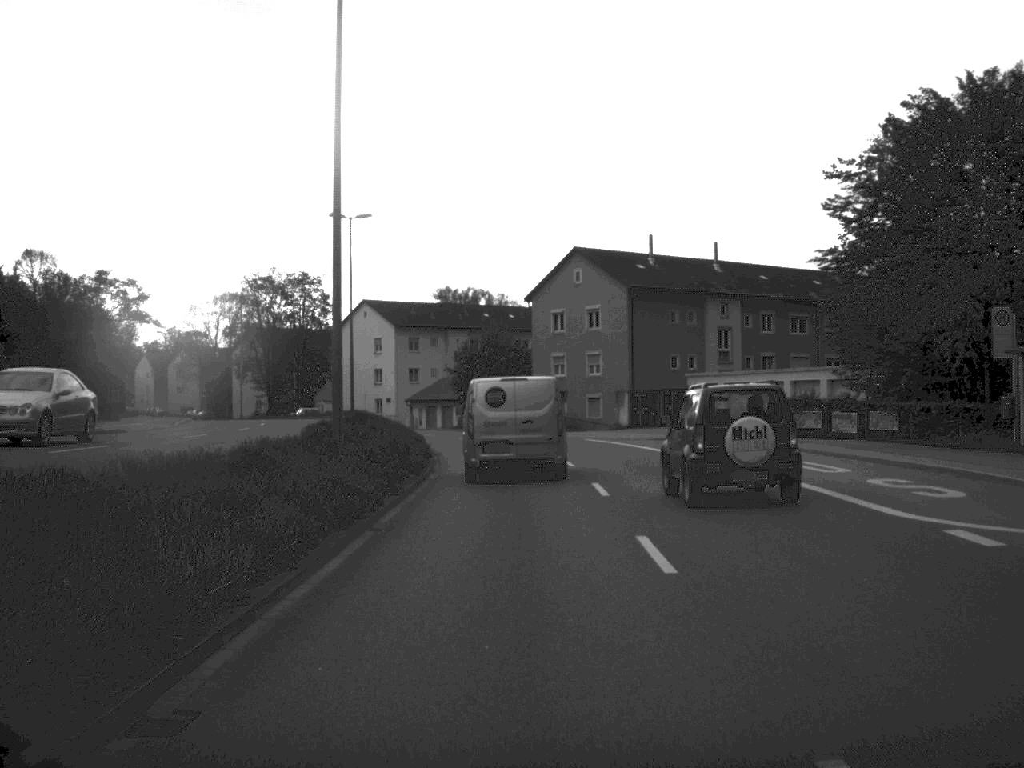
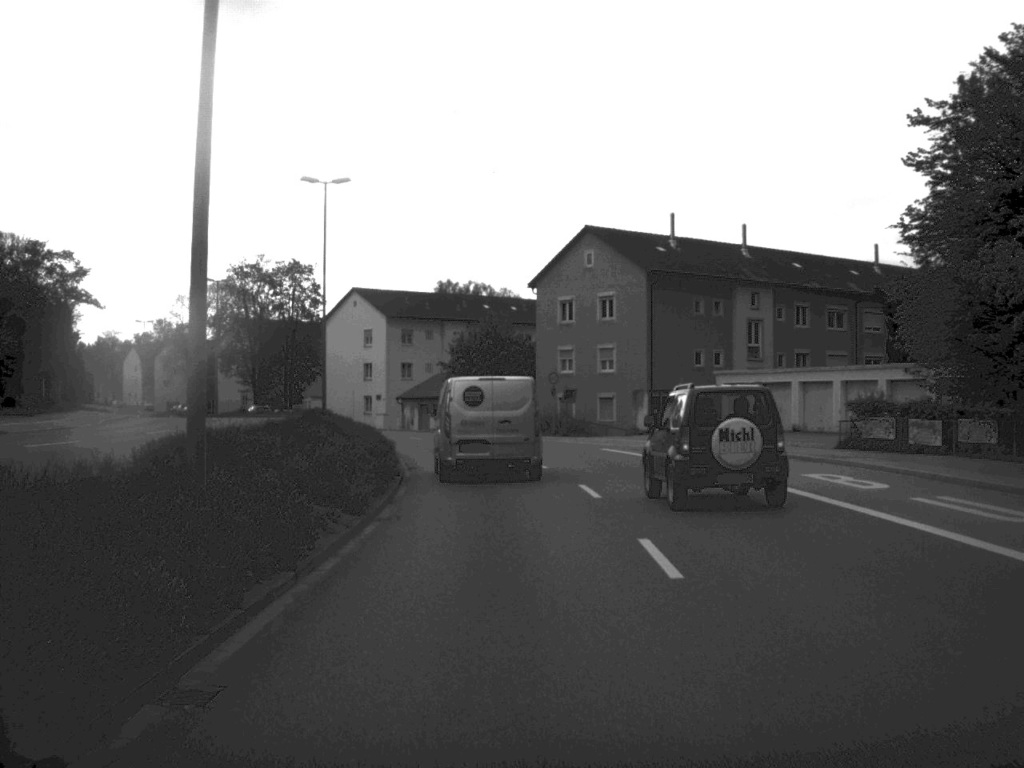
(0.0, +9.2) m; 0°
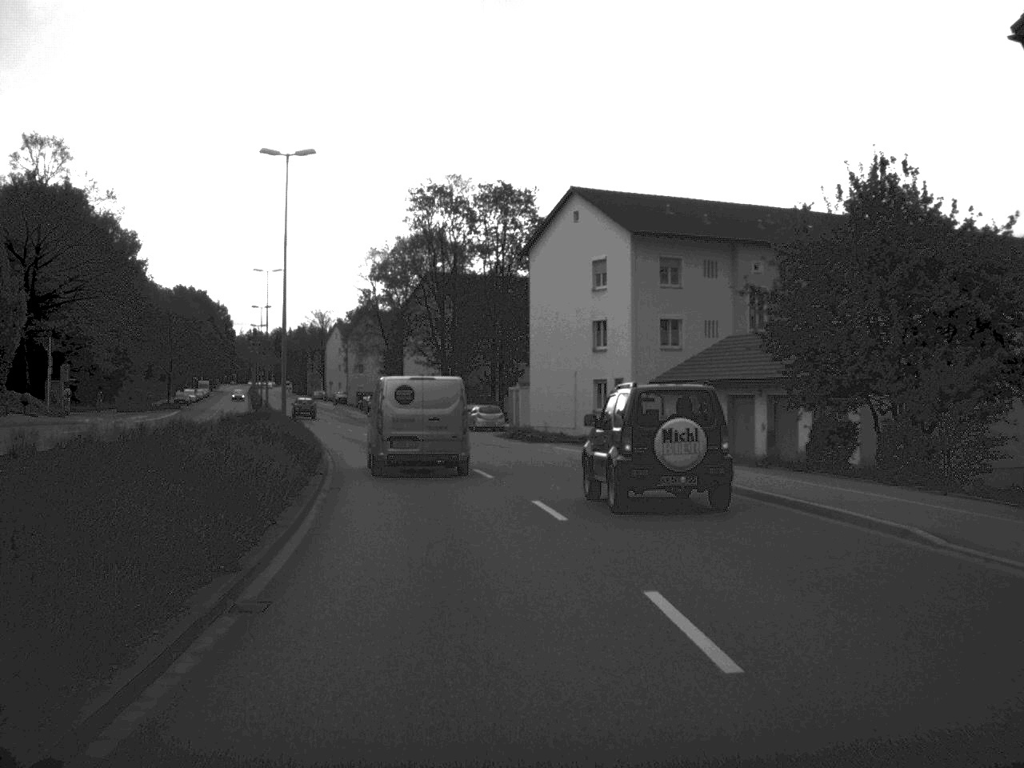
(-4.0, +47.2) m; -13°
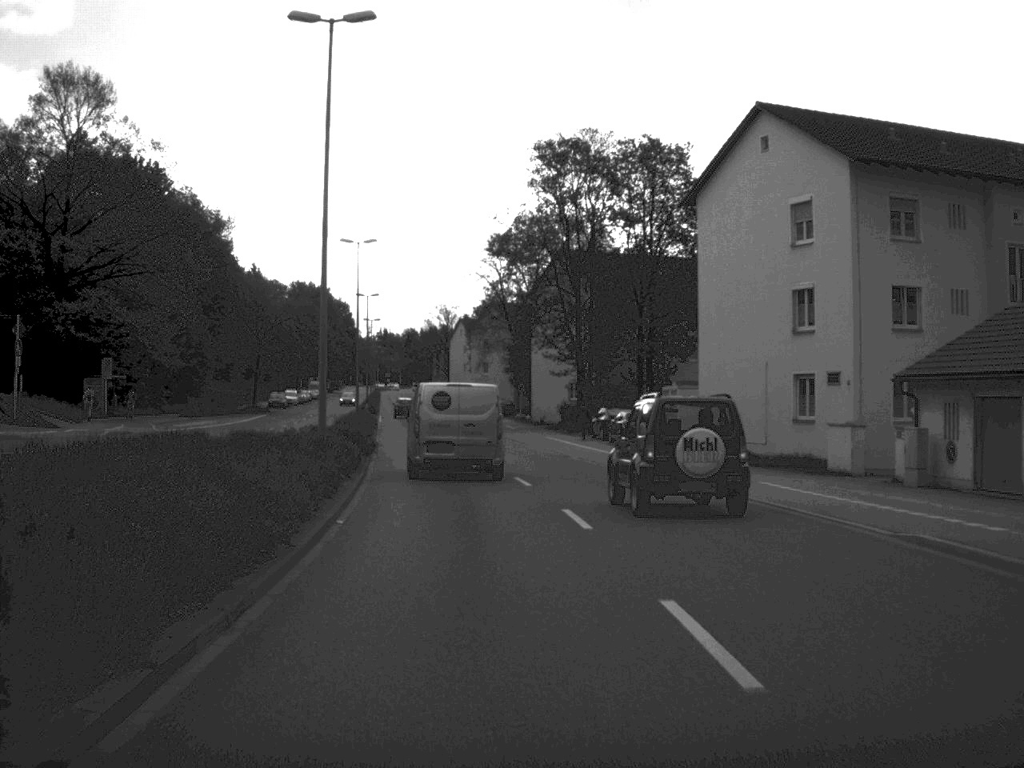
(-1.0, +17.7) m; -6°
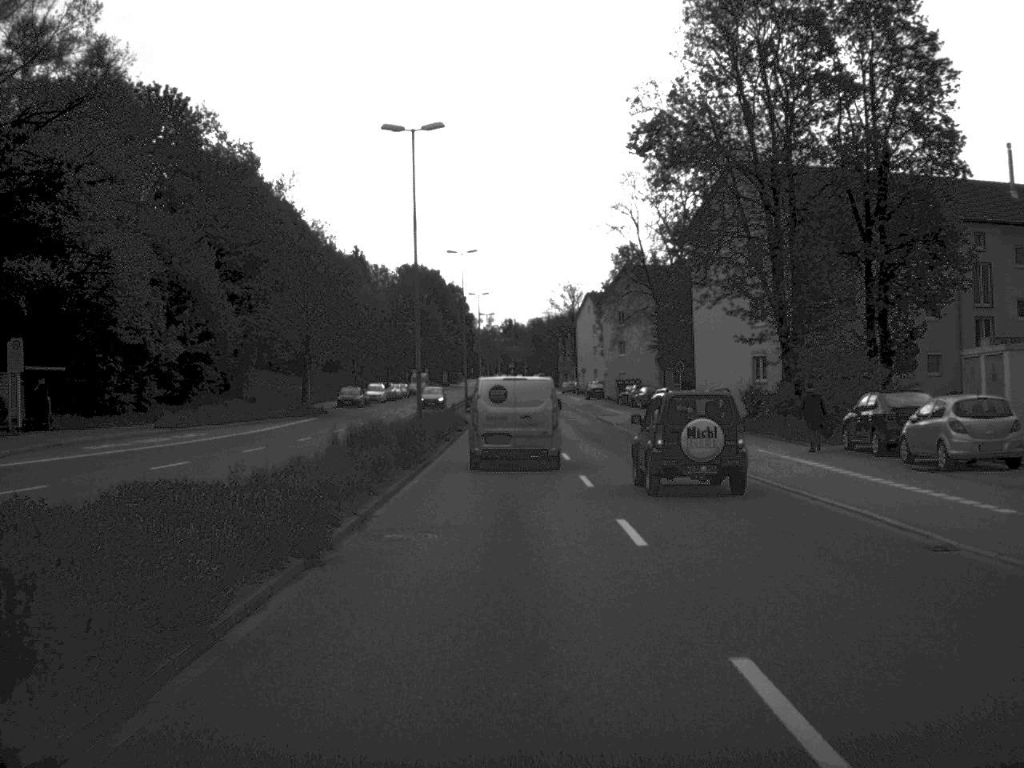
(-1.6, +28.8) m; -6°
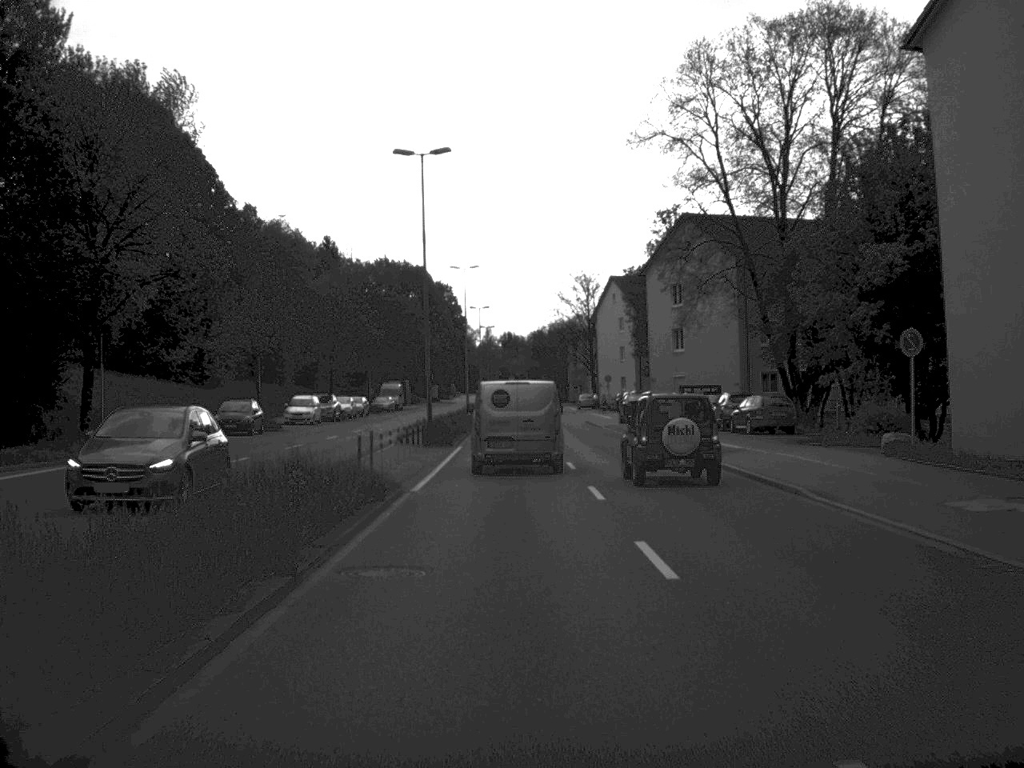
(-0.5, +37.7) m; 0°
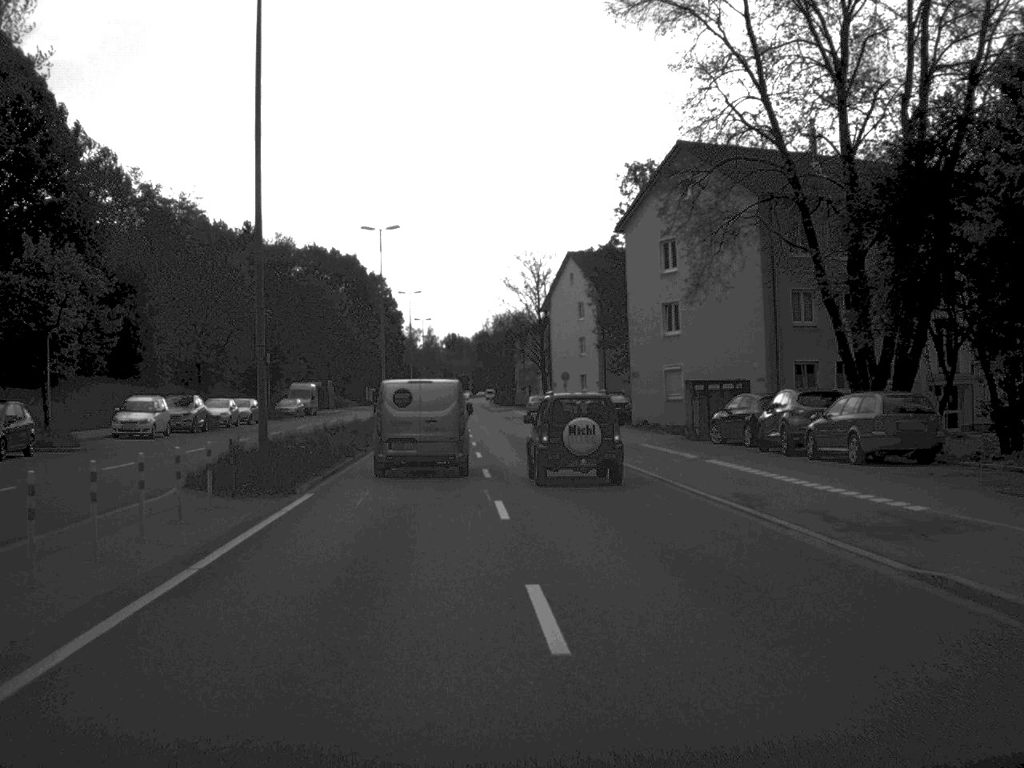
(+0.5, +21.0) m; +2°
